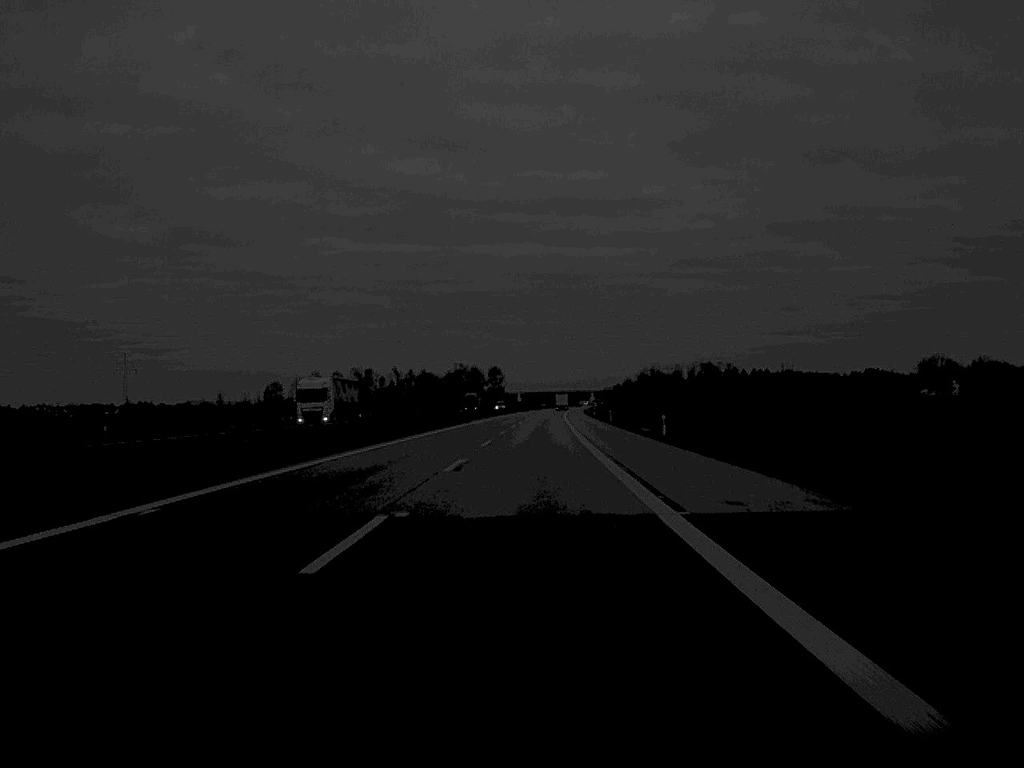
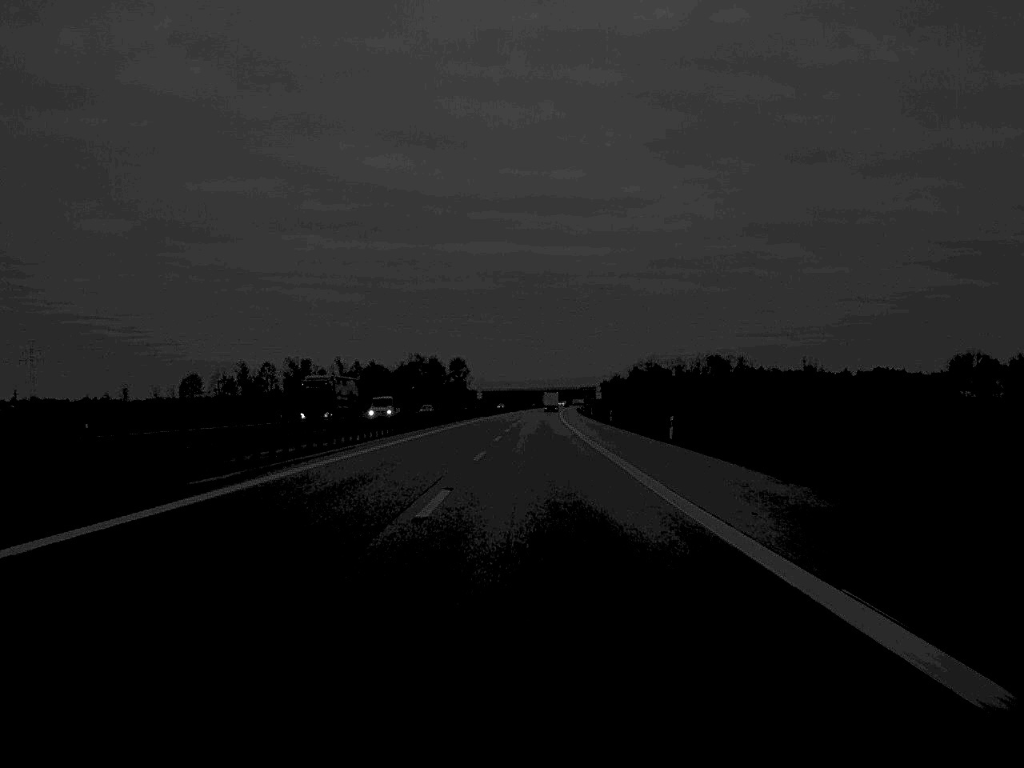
(+1.0, +102.8) m; +1°
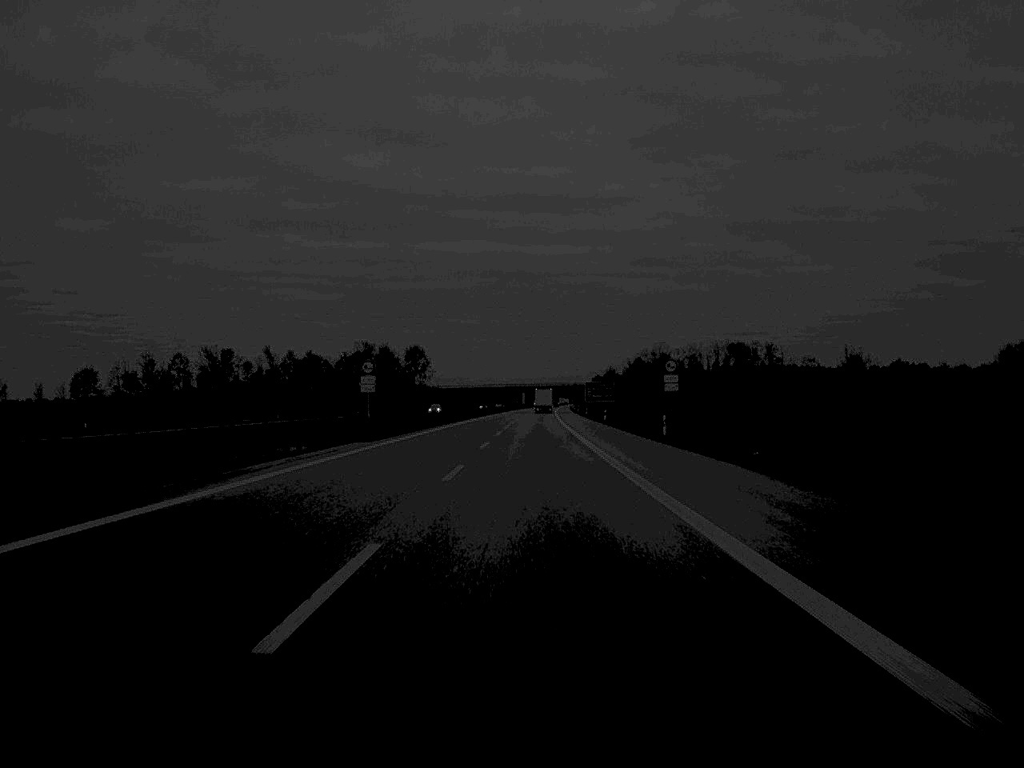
(+0.9, +98.2) m; +1°
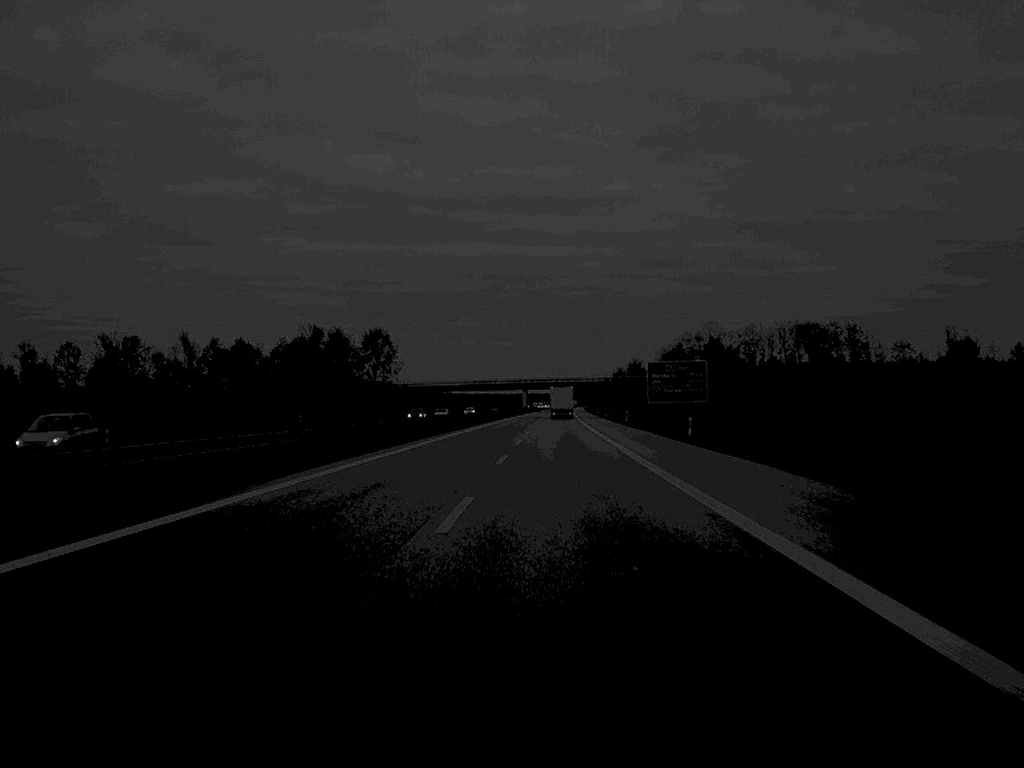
(+0.2, +98.0) m; 0°
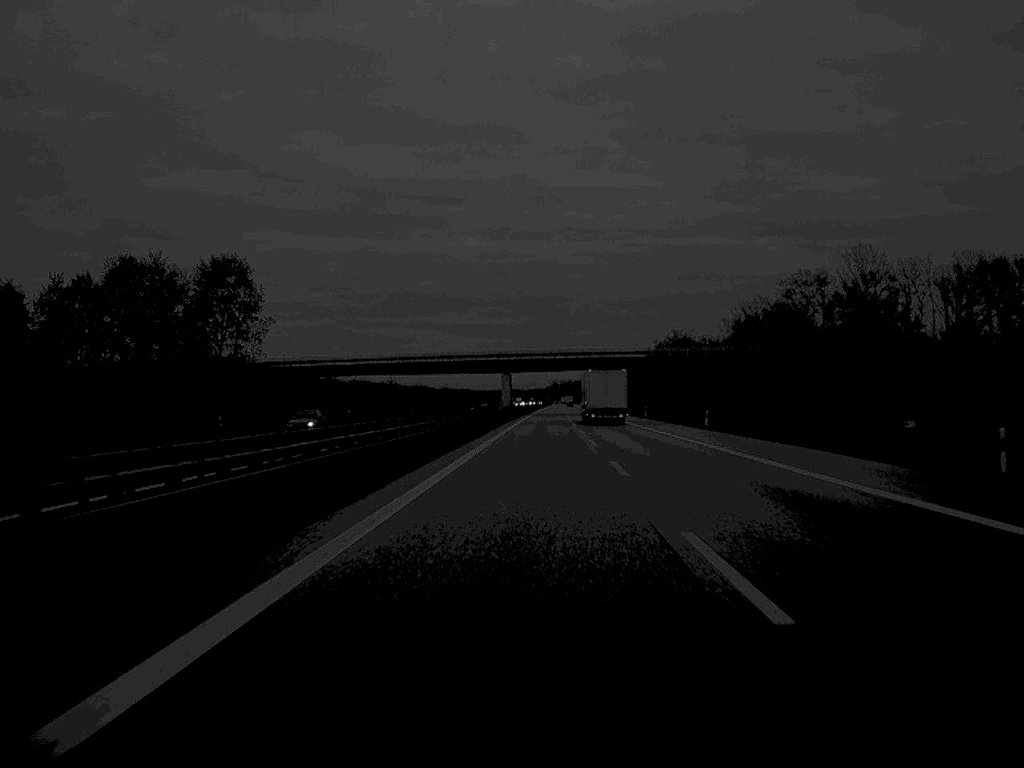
(0.0, +132.9) m; +1°
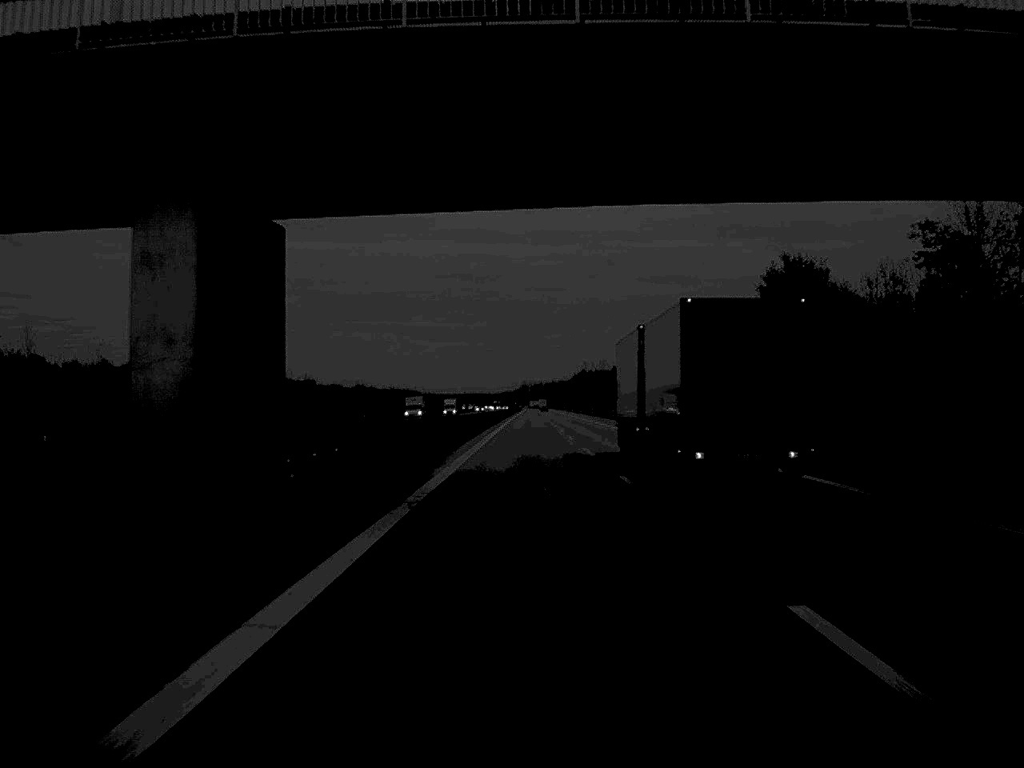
(+2.0, +128.9) m; +1°
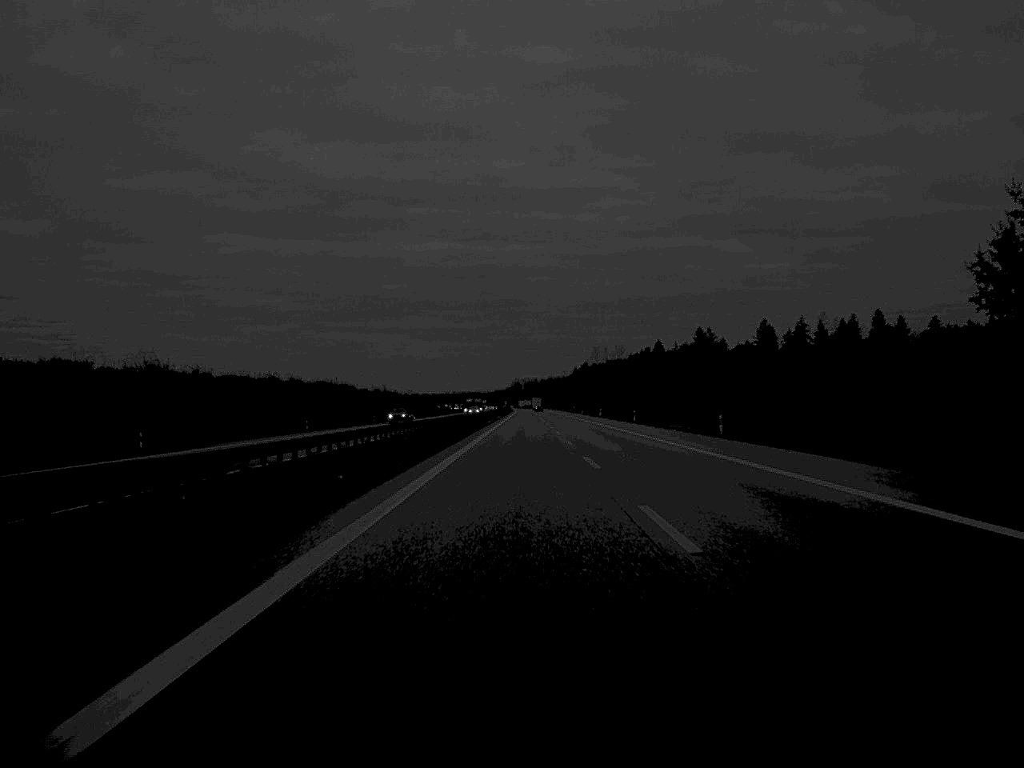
(+0.4, +134.1) m; 0°
